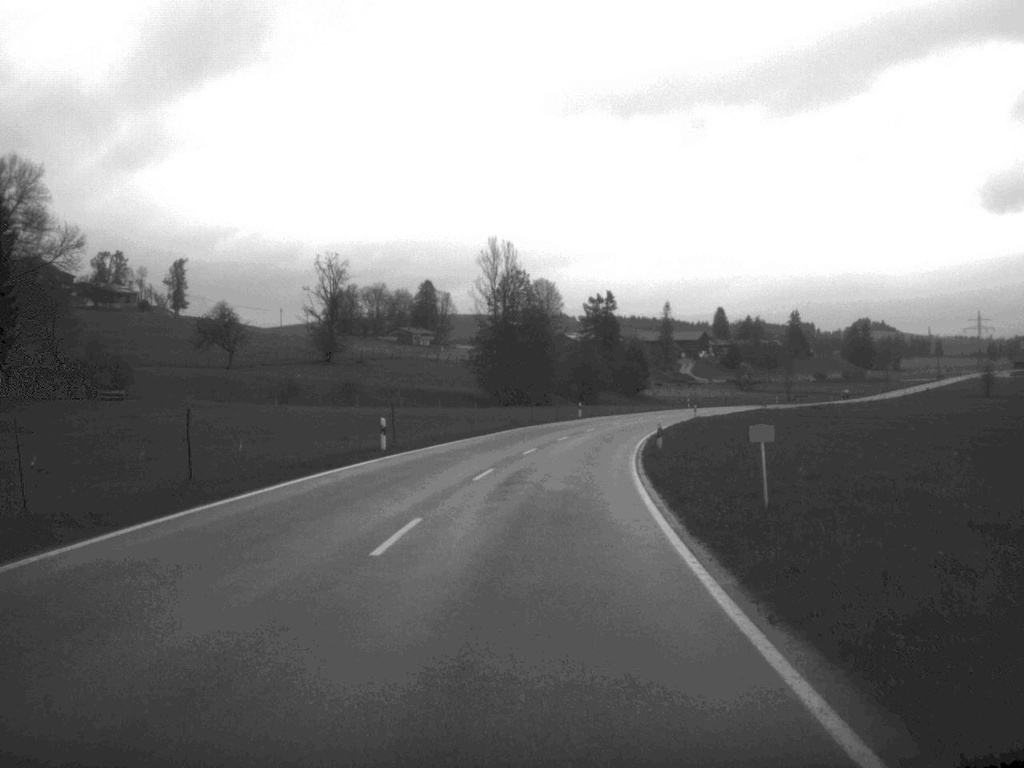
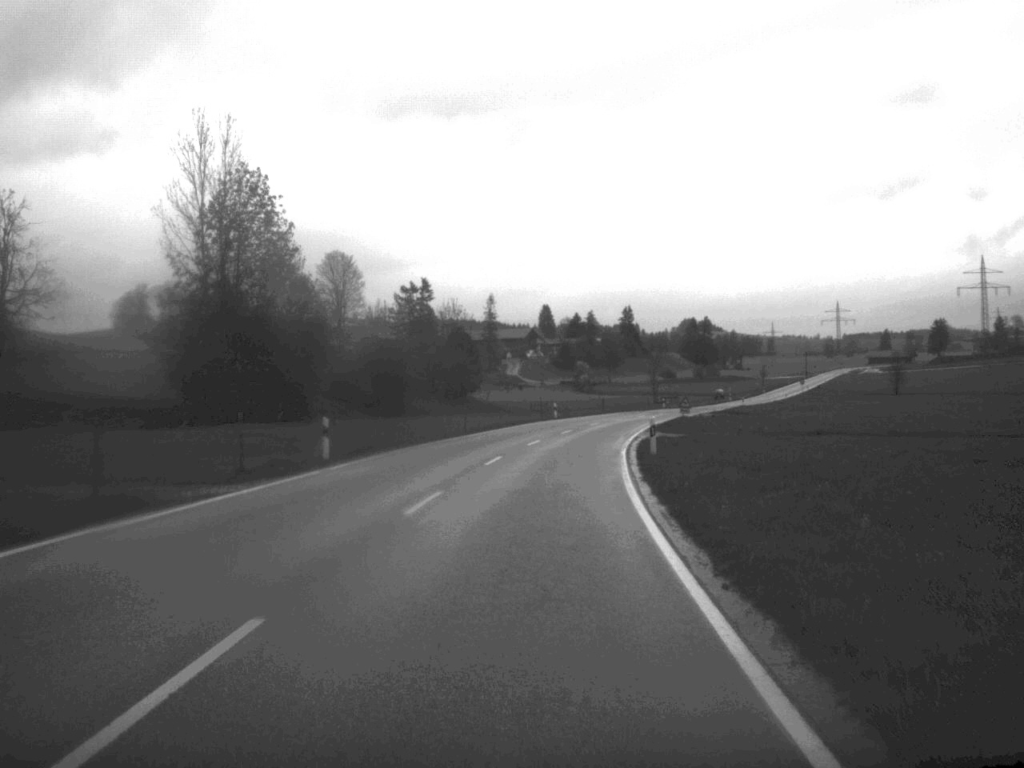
(+4.0, +54.7) m; +8°
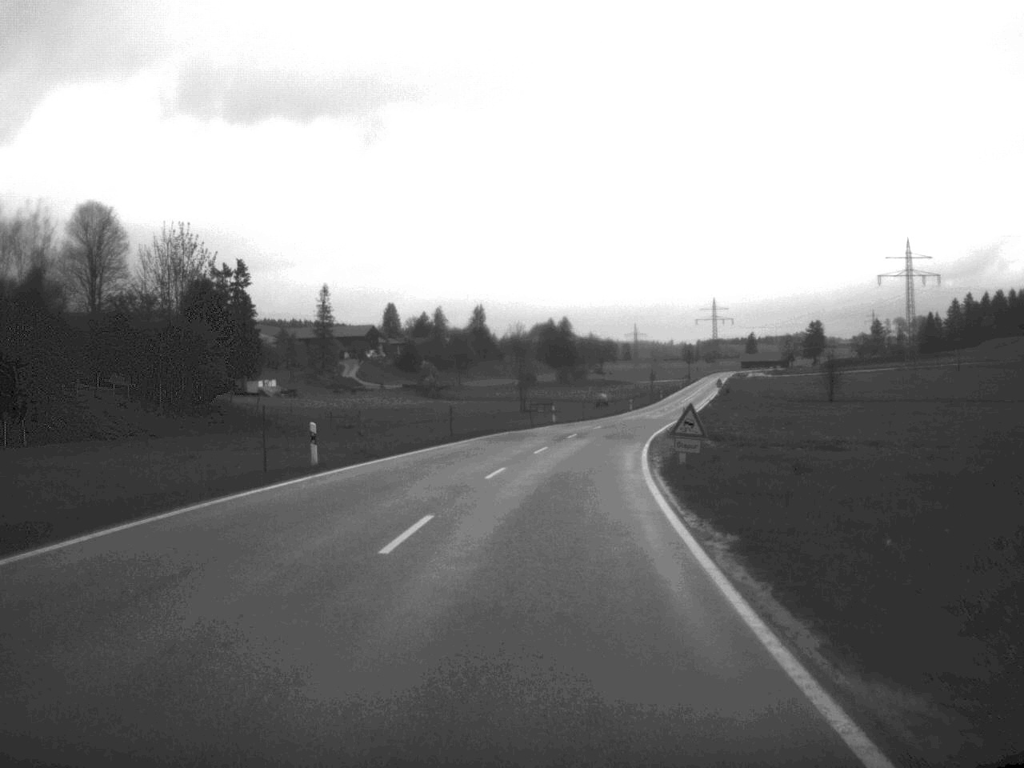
(+3.0, +51.1) m; +7°
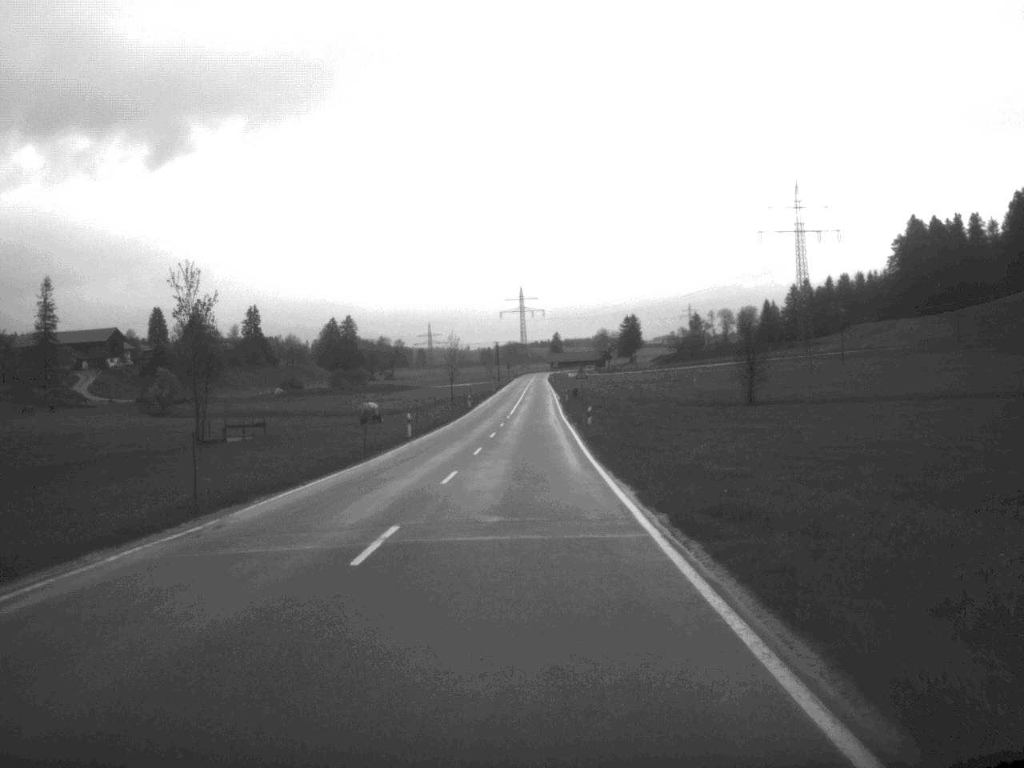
(+6.4, +70.2) m; +9°
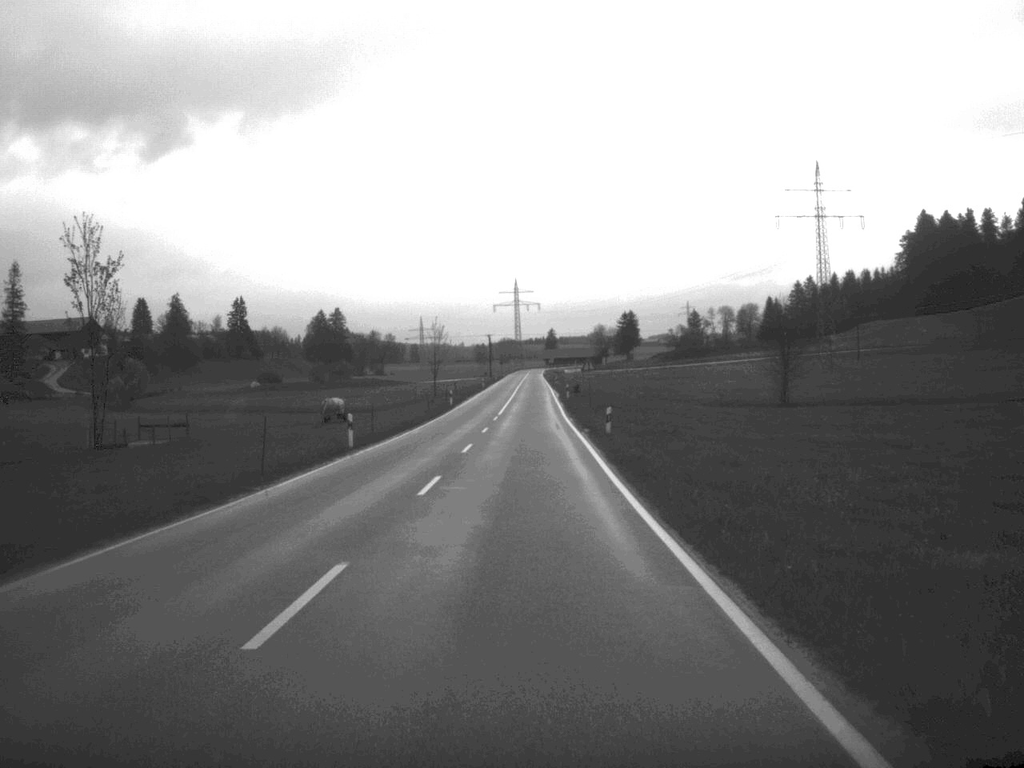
(0.0, +16.5) m; 0°
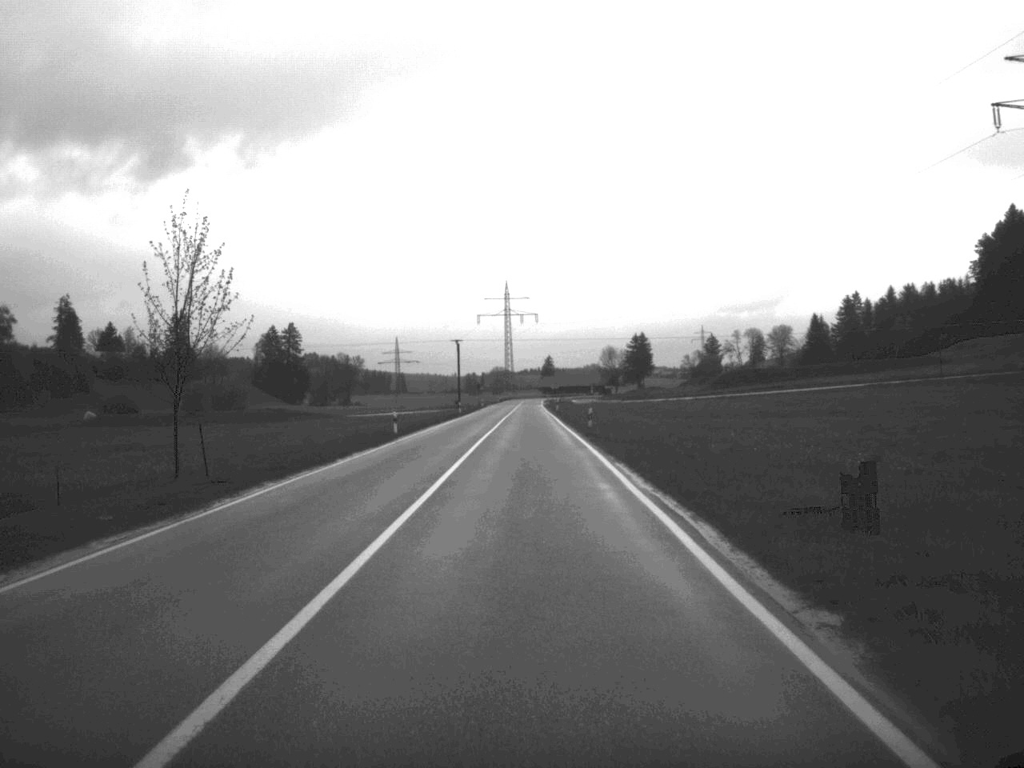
(+0.2, +85.6) m; 0°
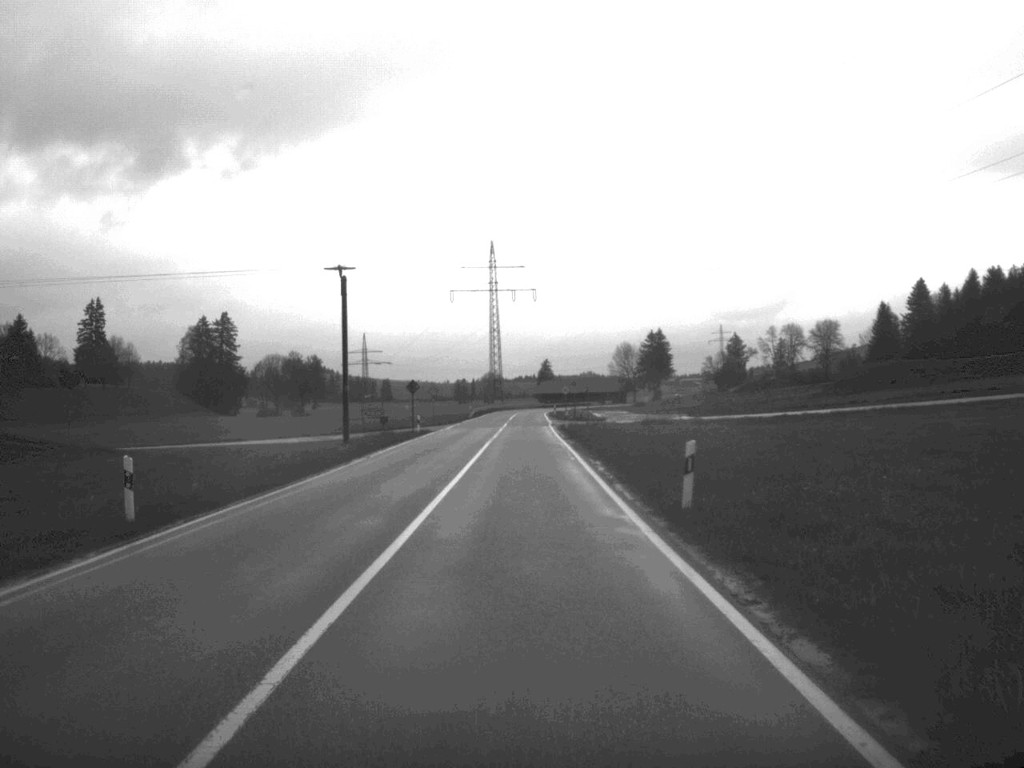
(+0.1, +83.5) m; 0°
